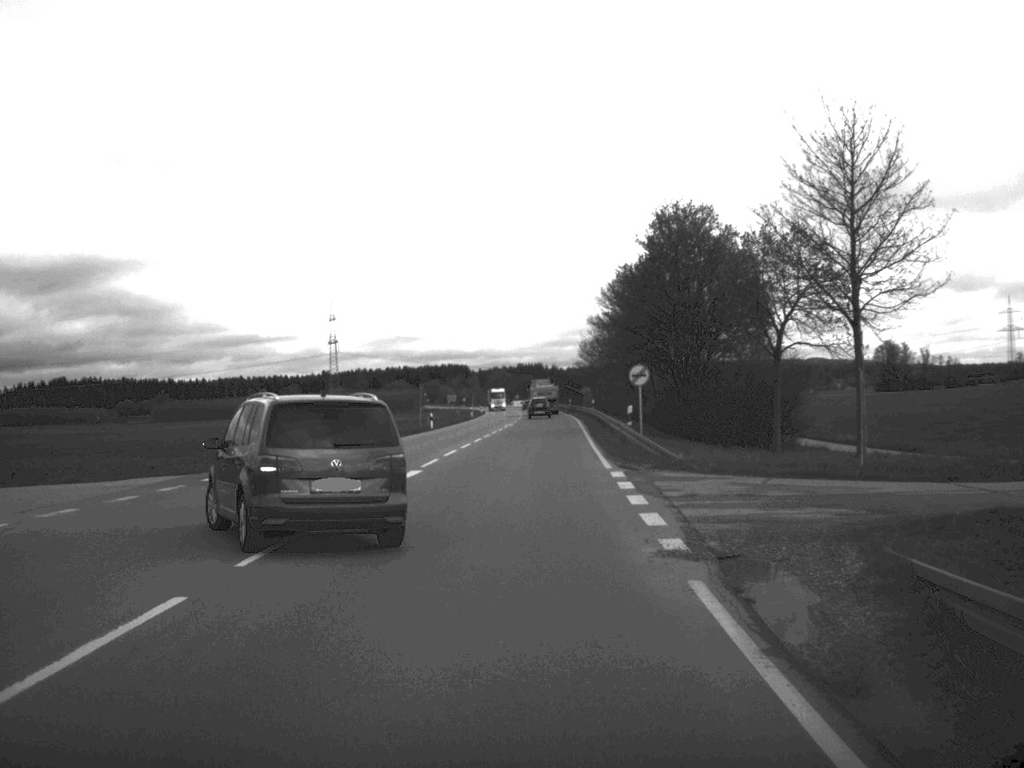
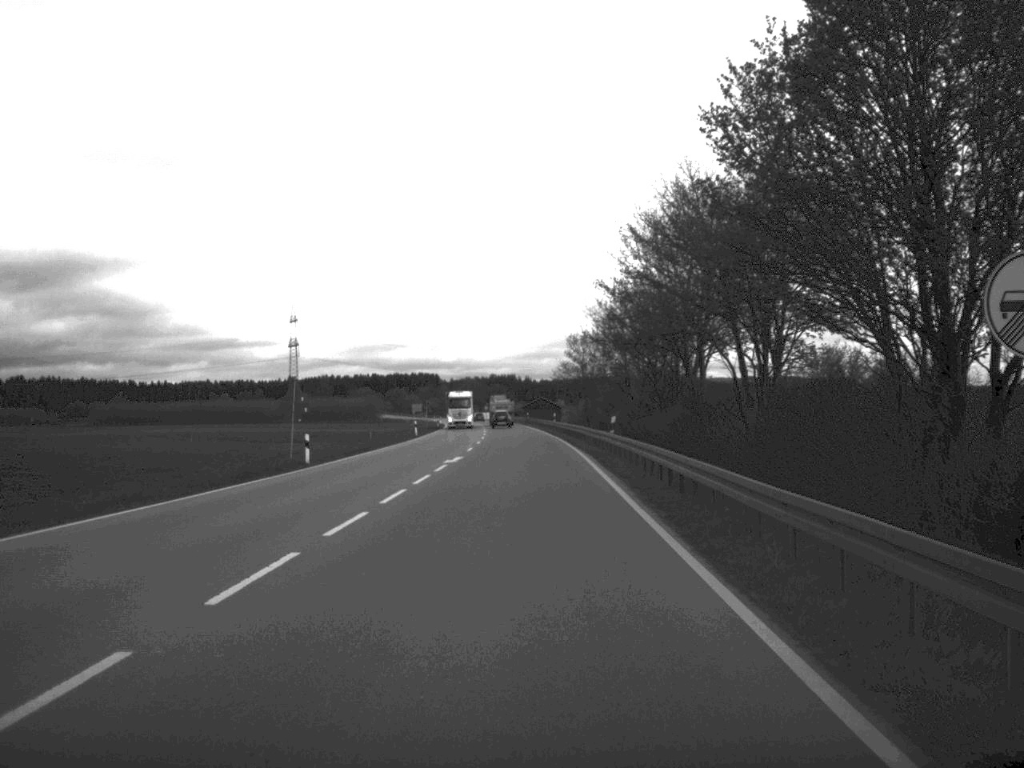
(+0.3, +37.1) m; +1°
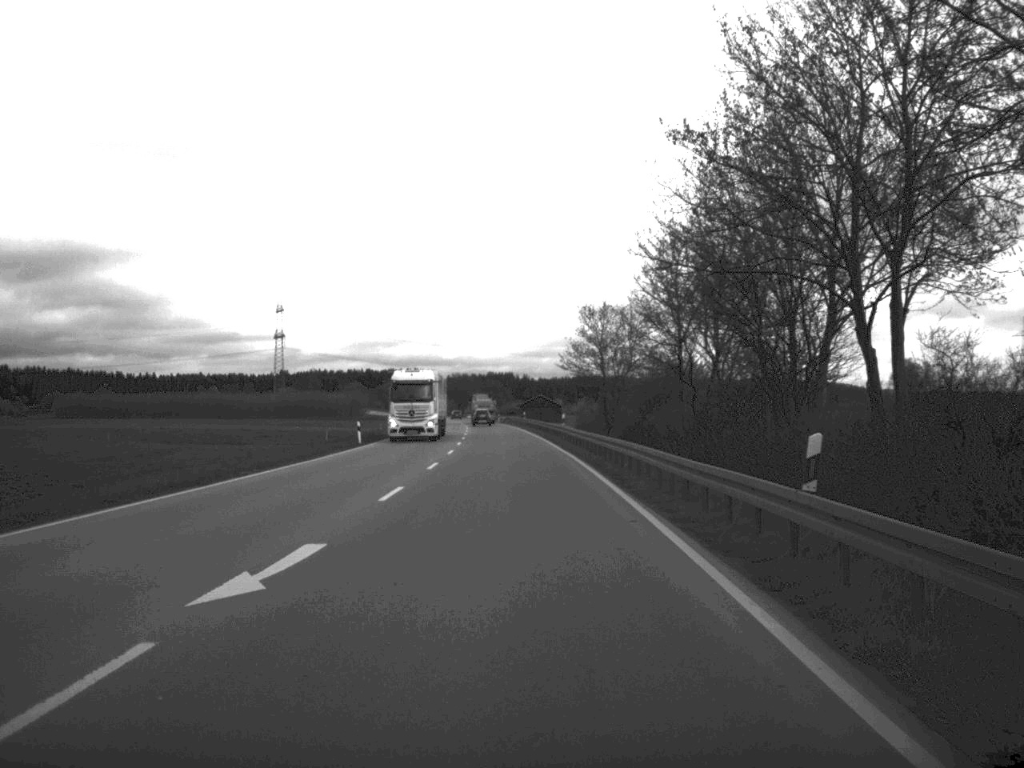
(+0.1, +29.4) m; 0°
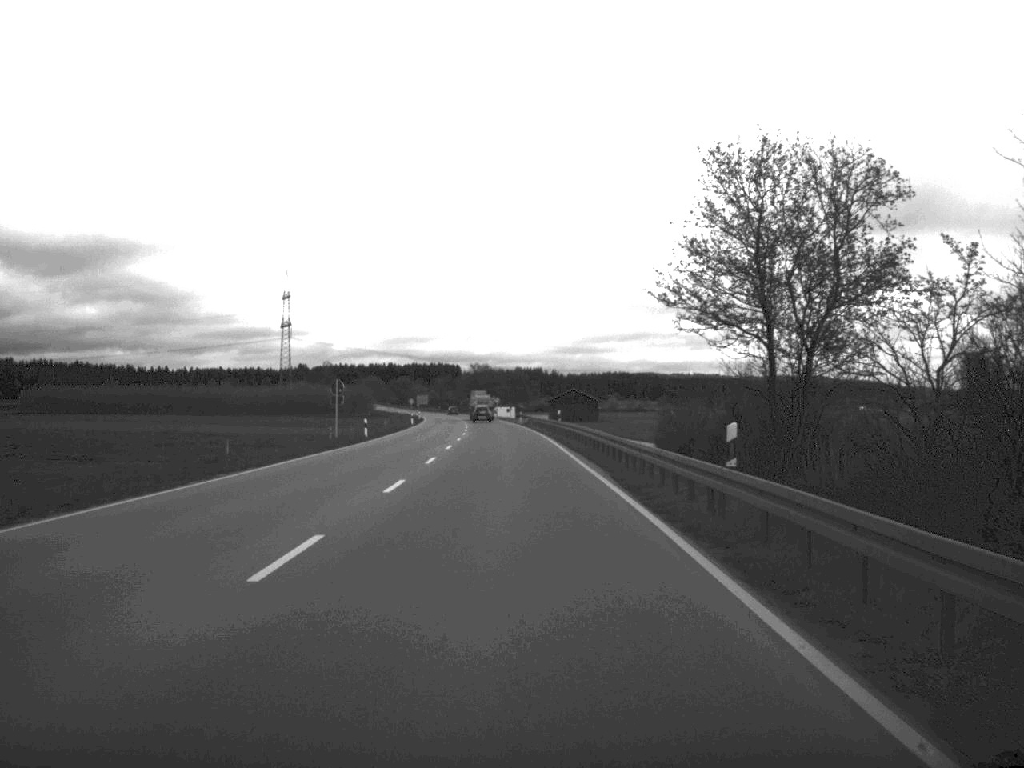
(-0.4, +46.3) m; -1°
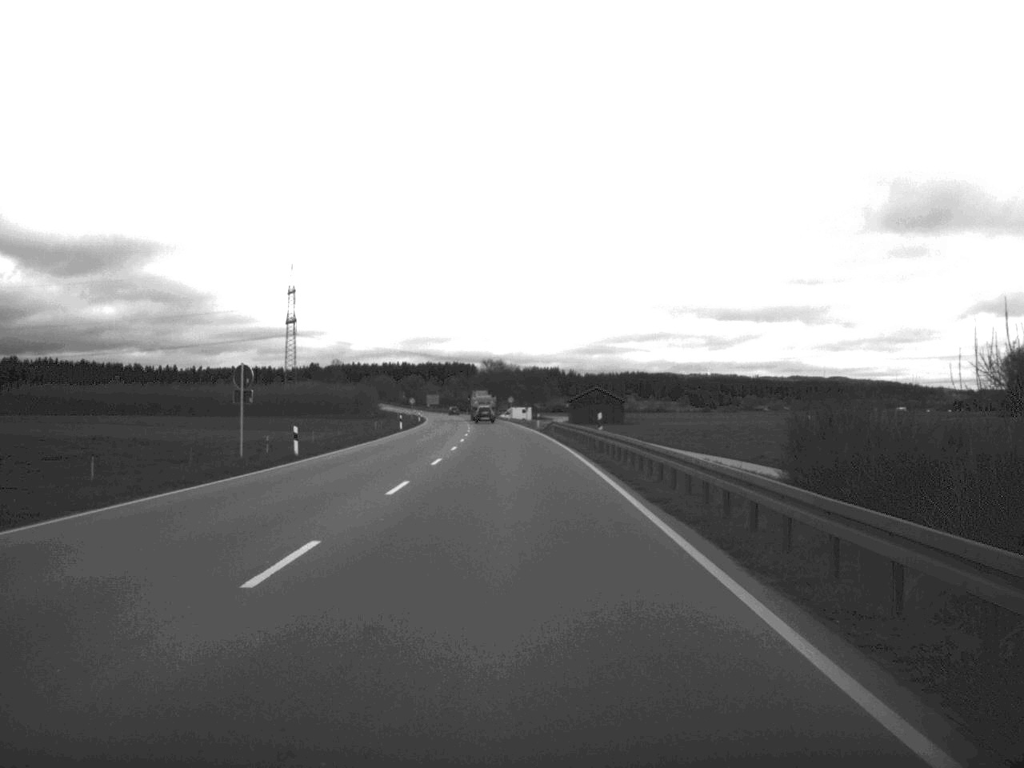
(-0.2, +24.0) m; -1°
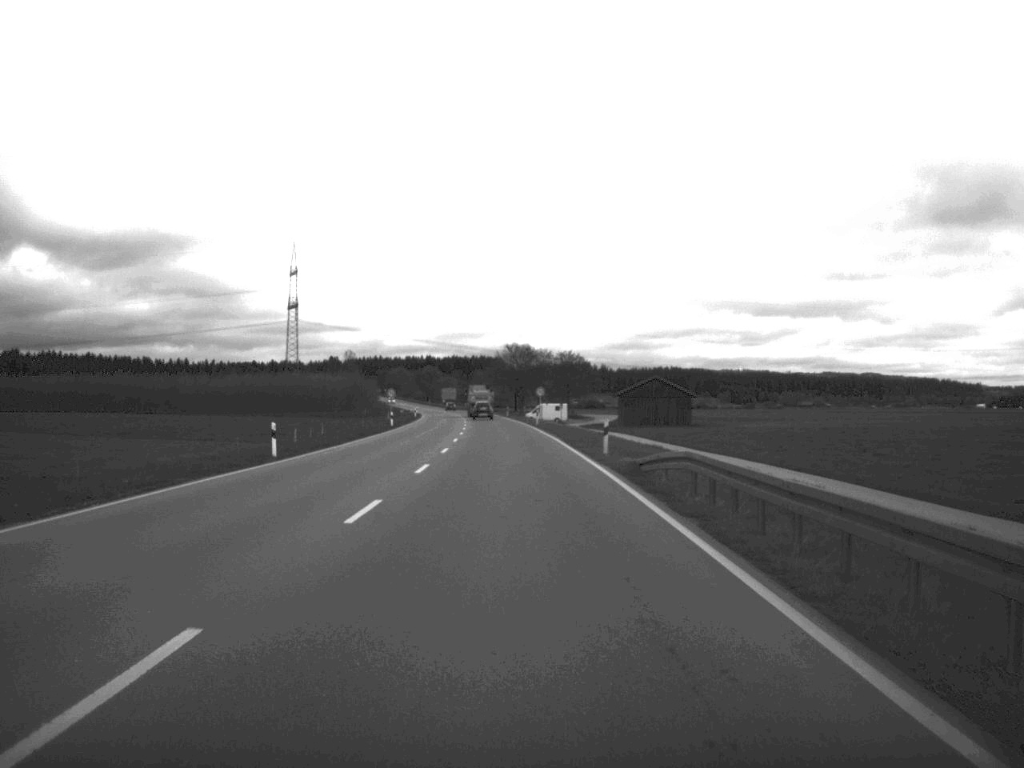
(-0.6, +53.5) m; -1°
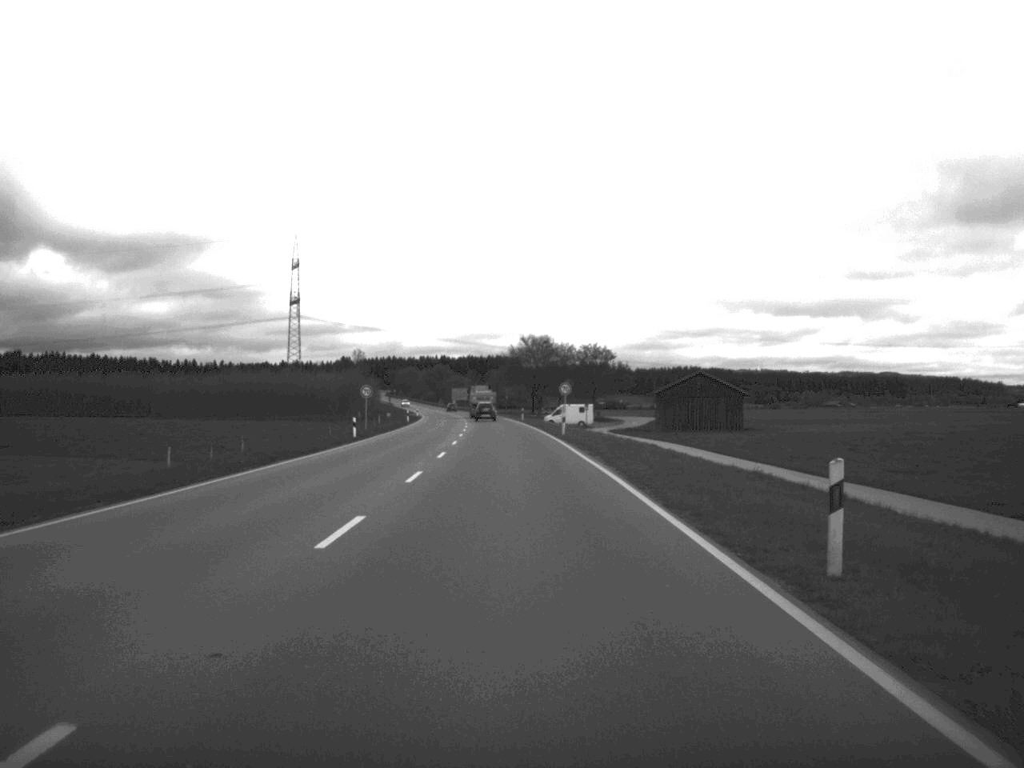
(-0.2, +26.4) m; -1°
